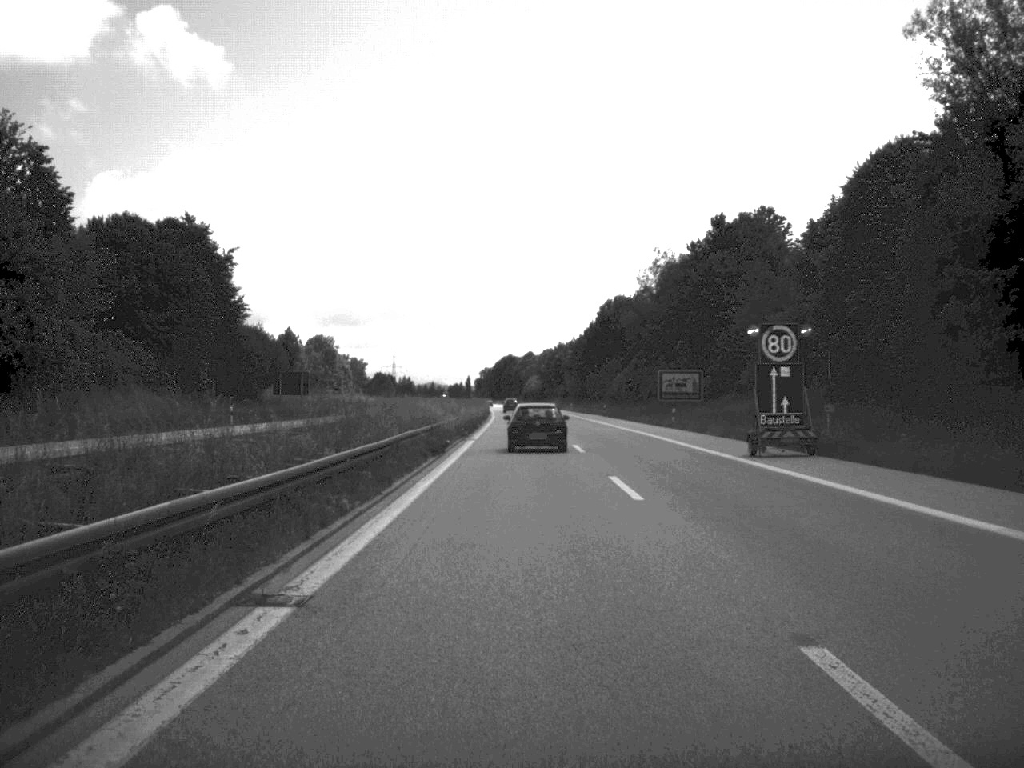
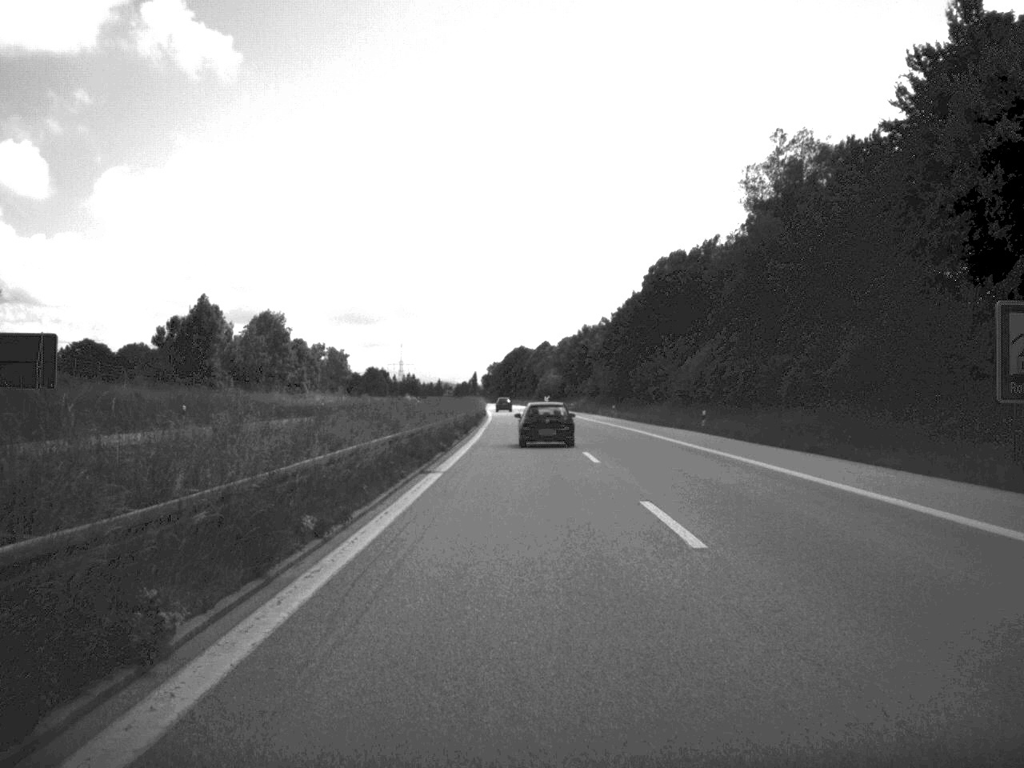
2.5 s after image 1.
(-0.4, +59.6) m; -1°
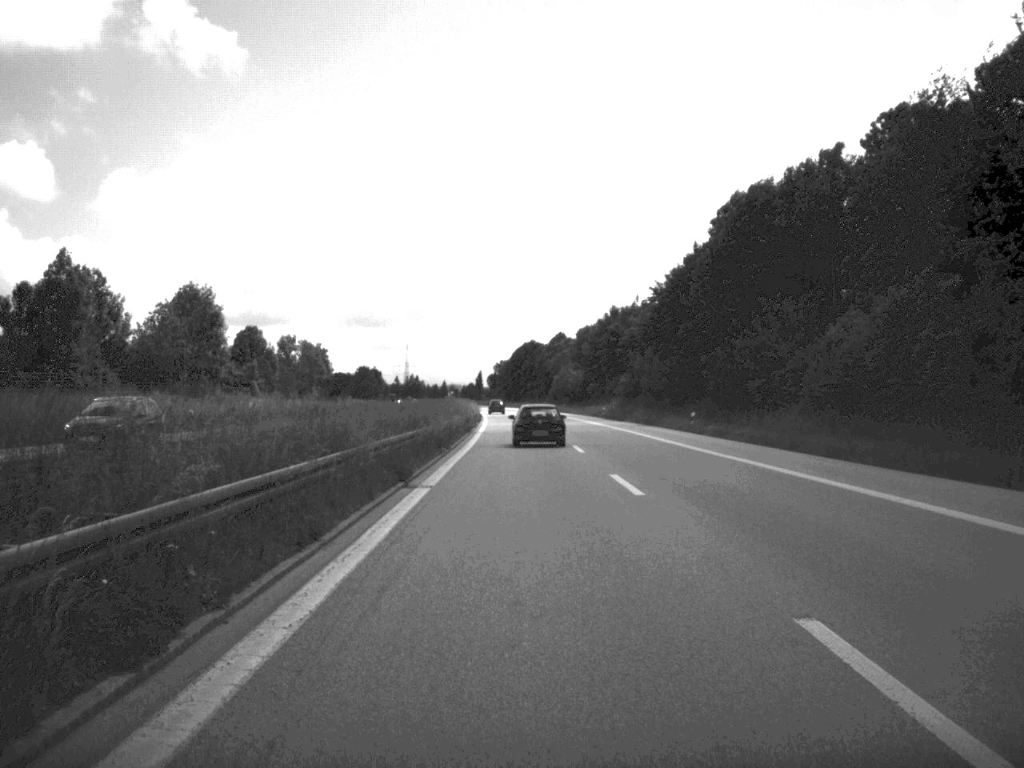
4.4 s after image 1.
(-0.3, +45.8) m; -1°
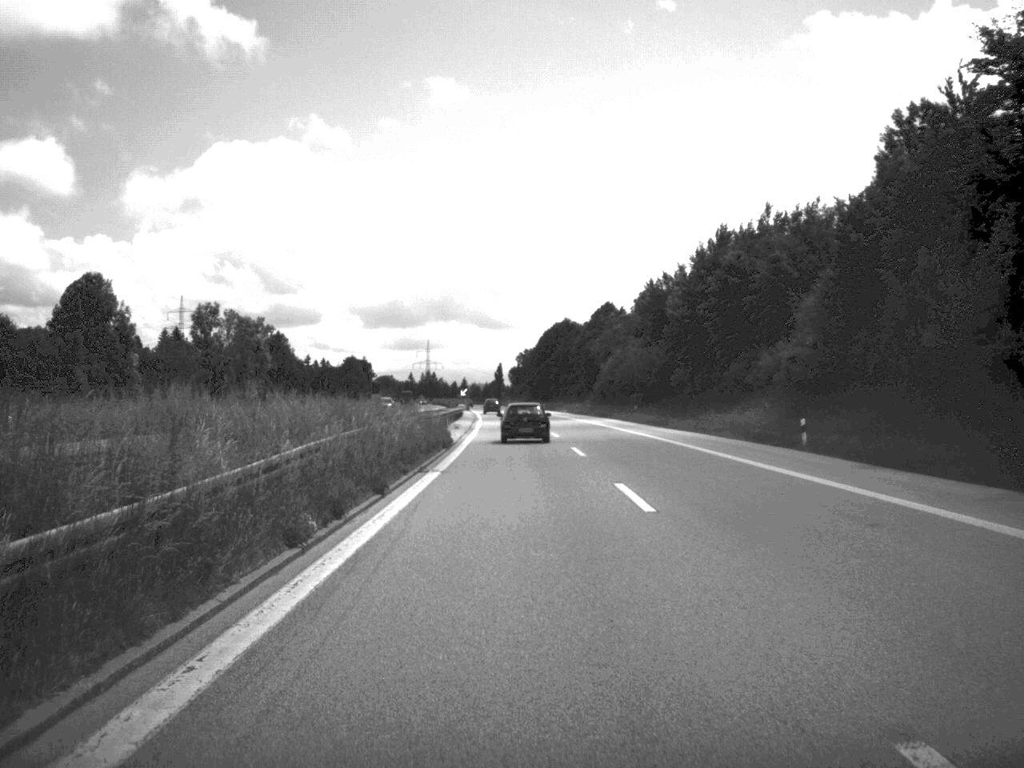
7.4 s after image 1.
(-0.7, +73.8) m; -2°
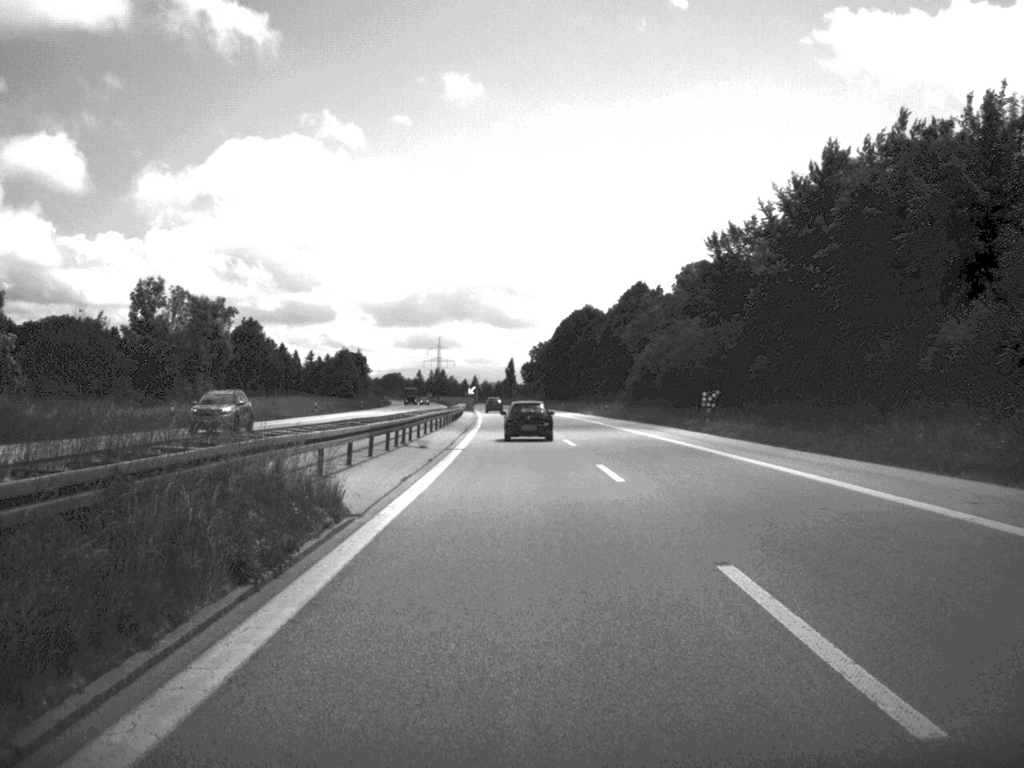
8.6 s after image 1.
(-0.2, +29.3) m; -1°
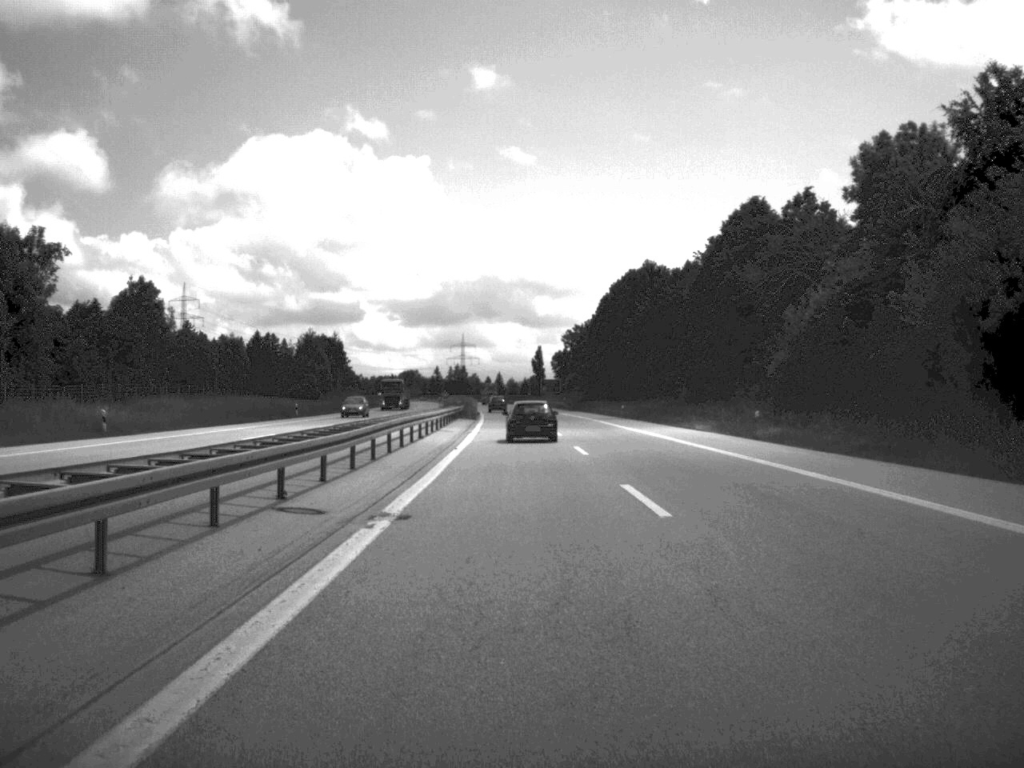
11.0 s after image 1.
(-0.7, +60.2) m; -1°
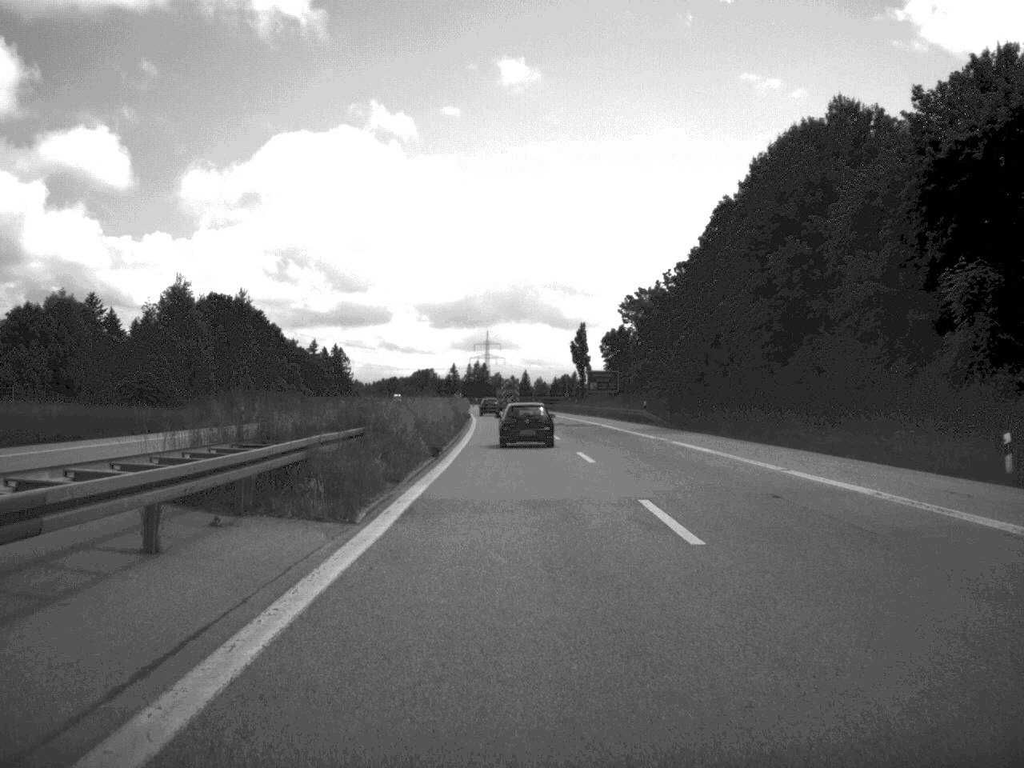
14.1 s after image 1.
(-1.0, +73.4) m; -1°
